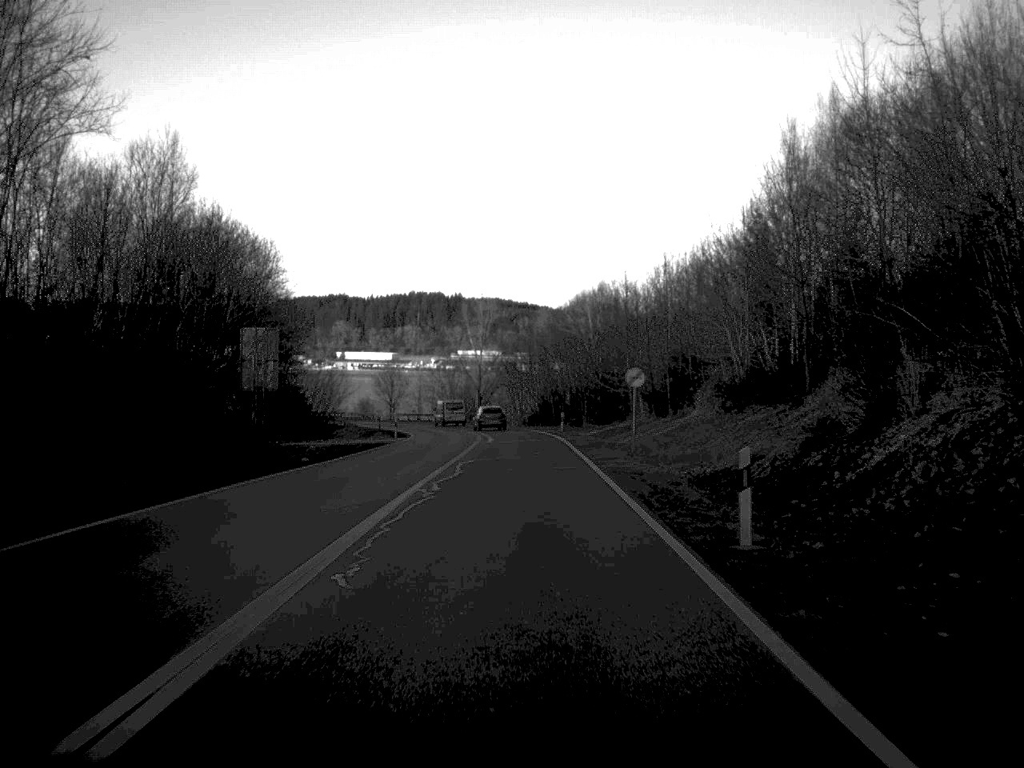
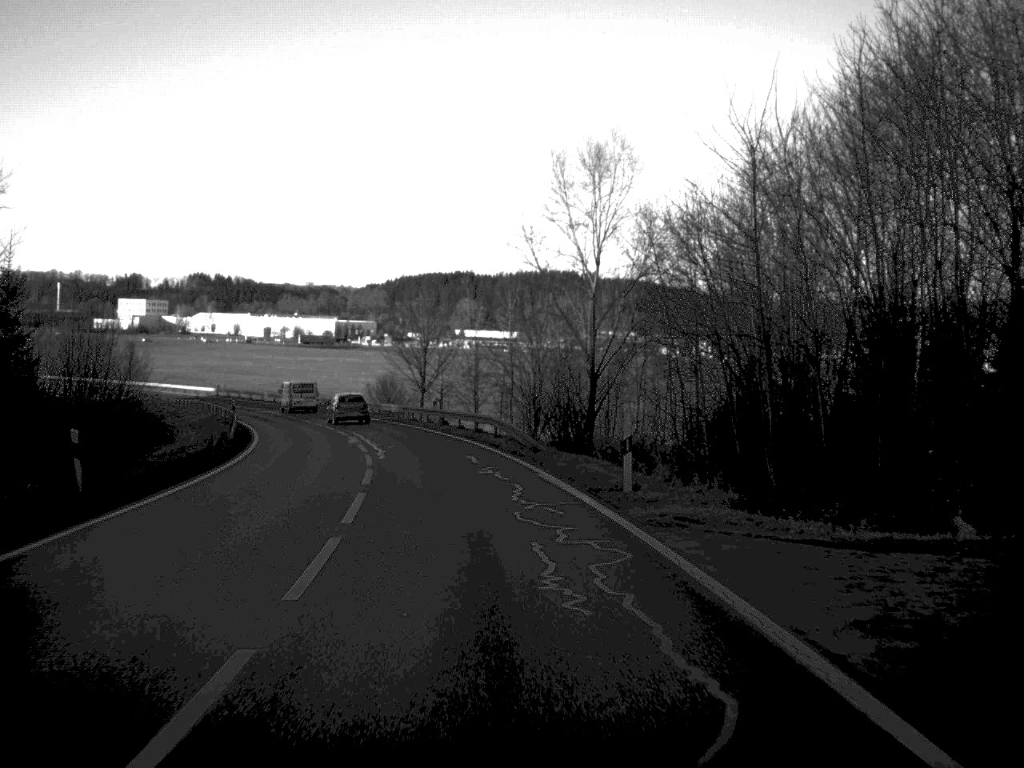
(-1.8, +73.0) m; -6°
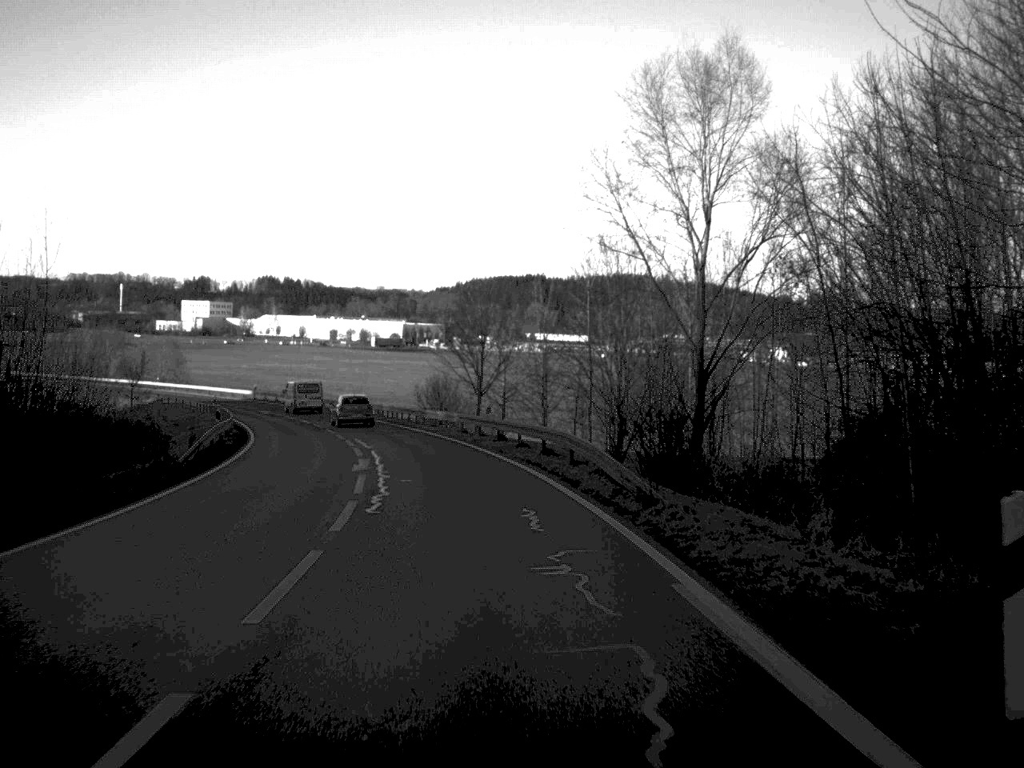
(-0.4, +13.6) m; -3°
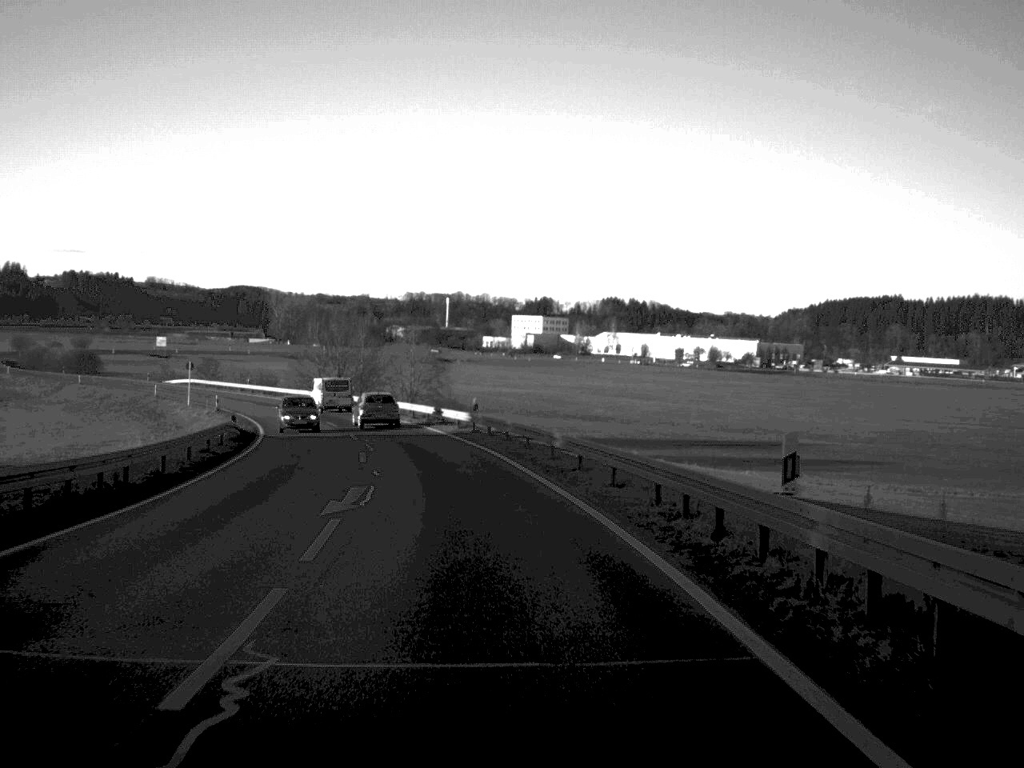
(-8.8, +63.1) m; -16°
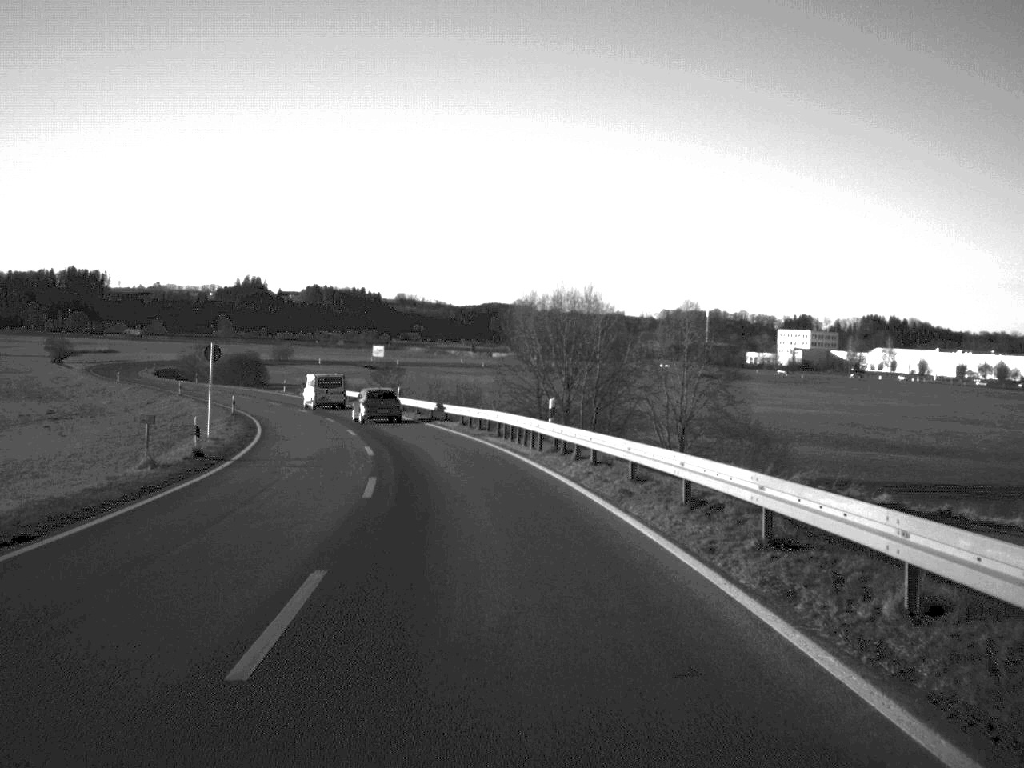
(-5.0, +48.2) m; -11°
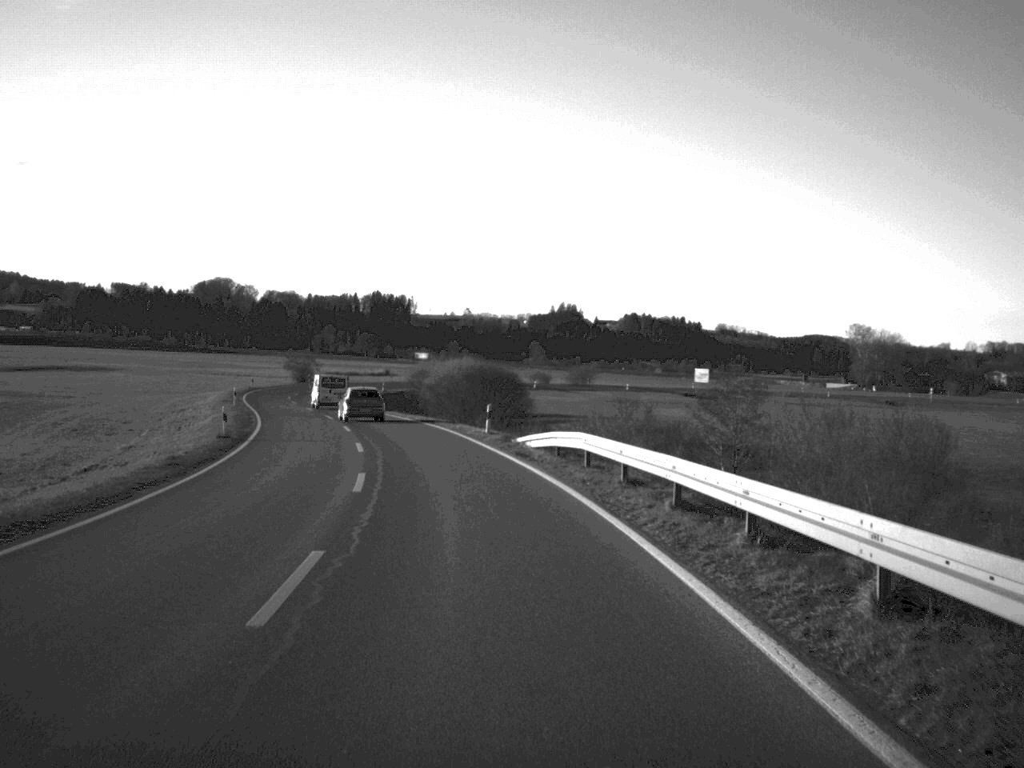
(-7.2, +58.4) m; -14°
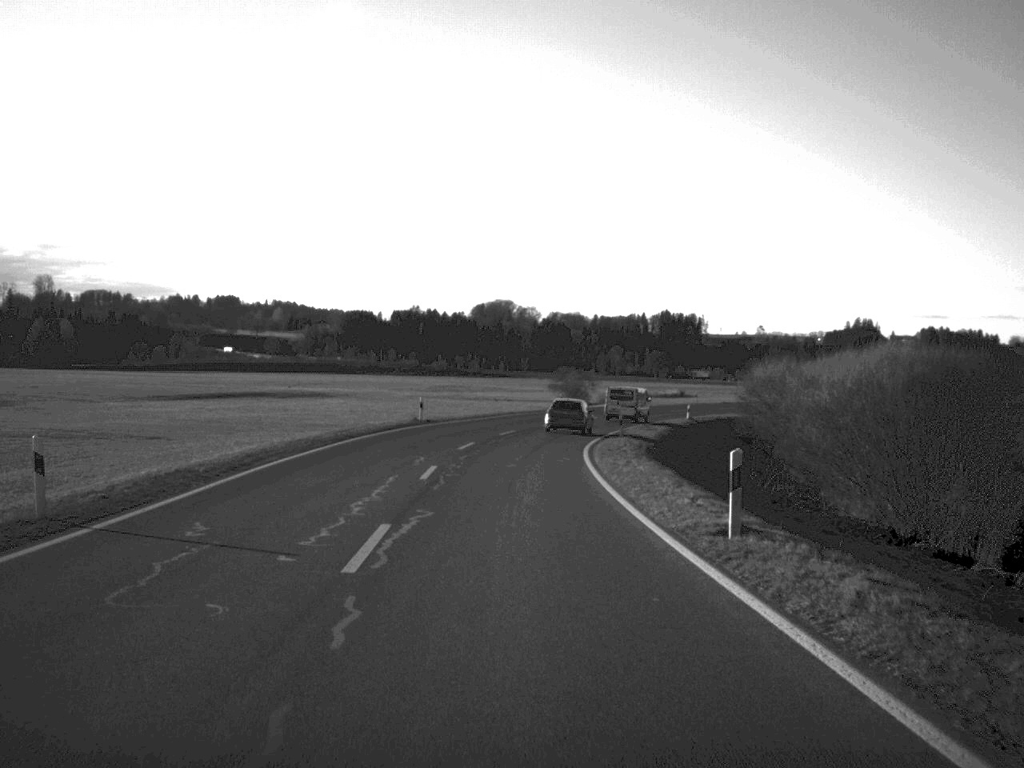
(-7.1, +57.2) m; -13°
